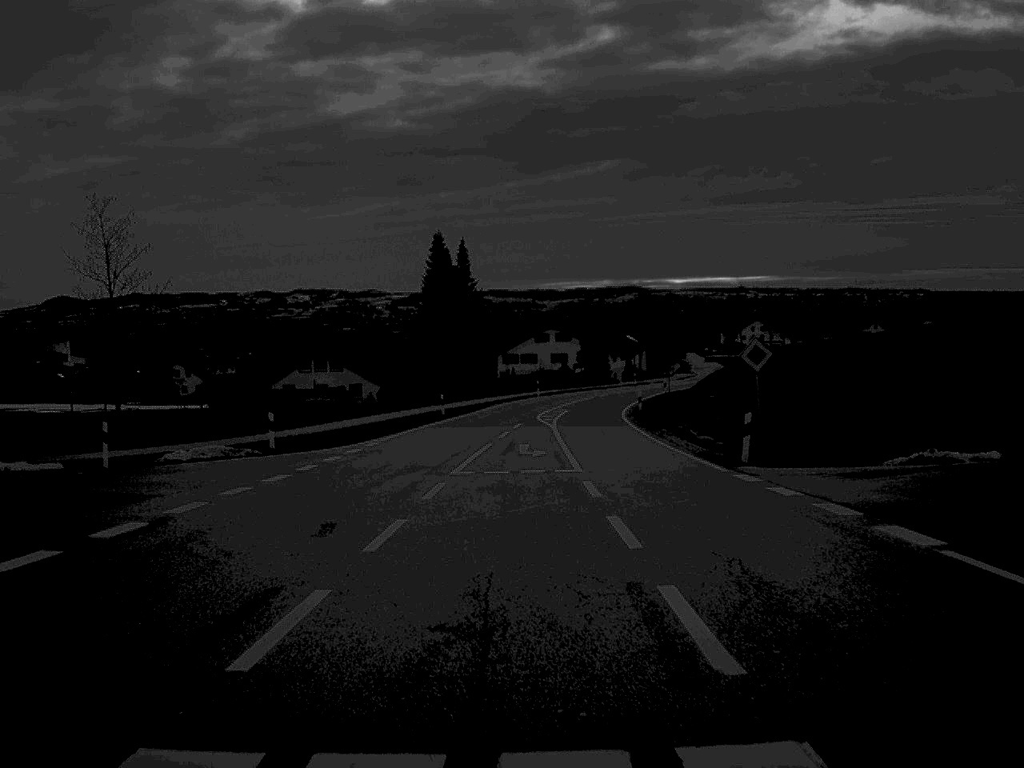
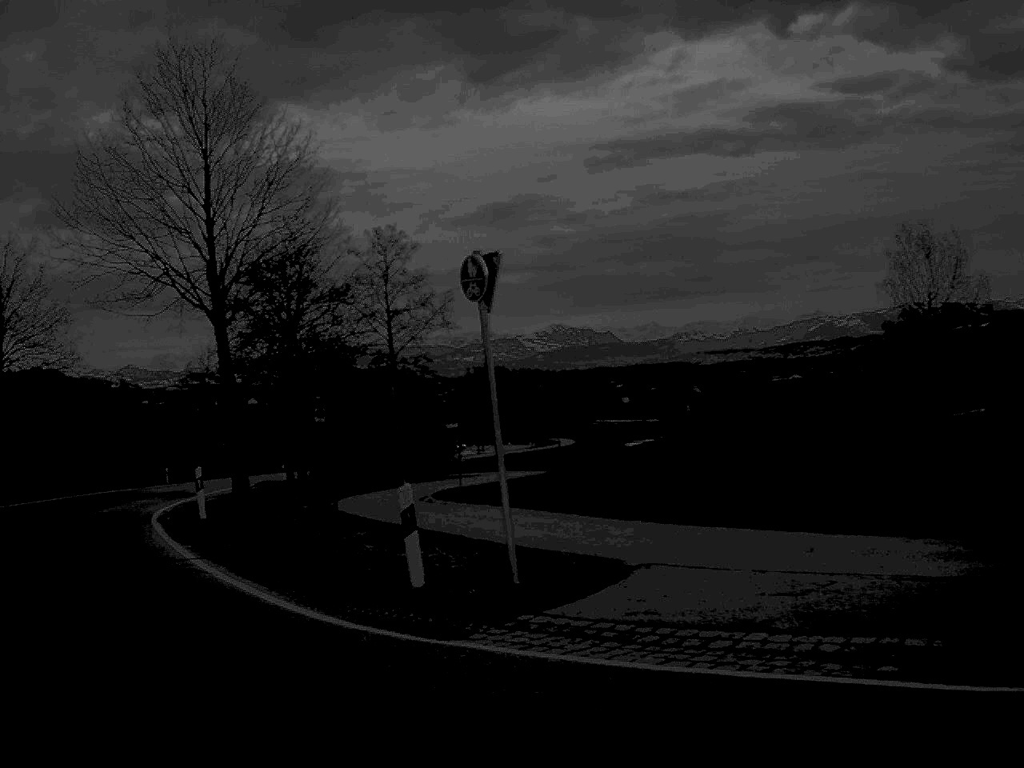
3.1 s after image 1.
(-7.7, +18.2) m; -60°
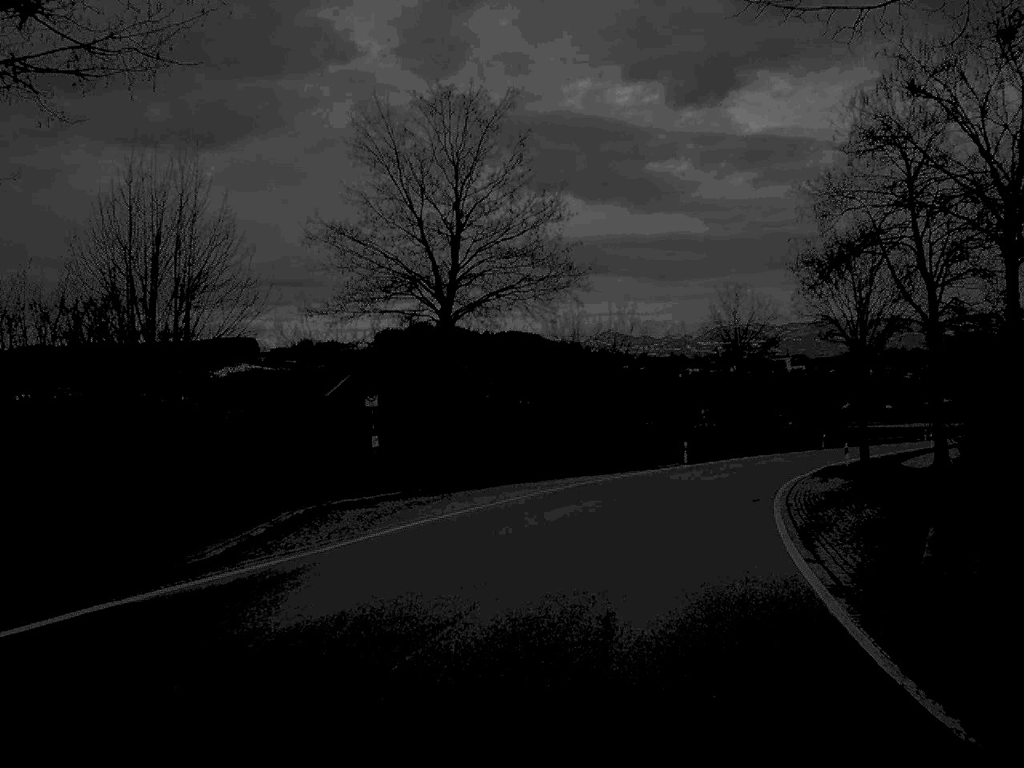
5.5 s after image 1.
(-6.7, +19.5) m; -20°
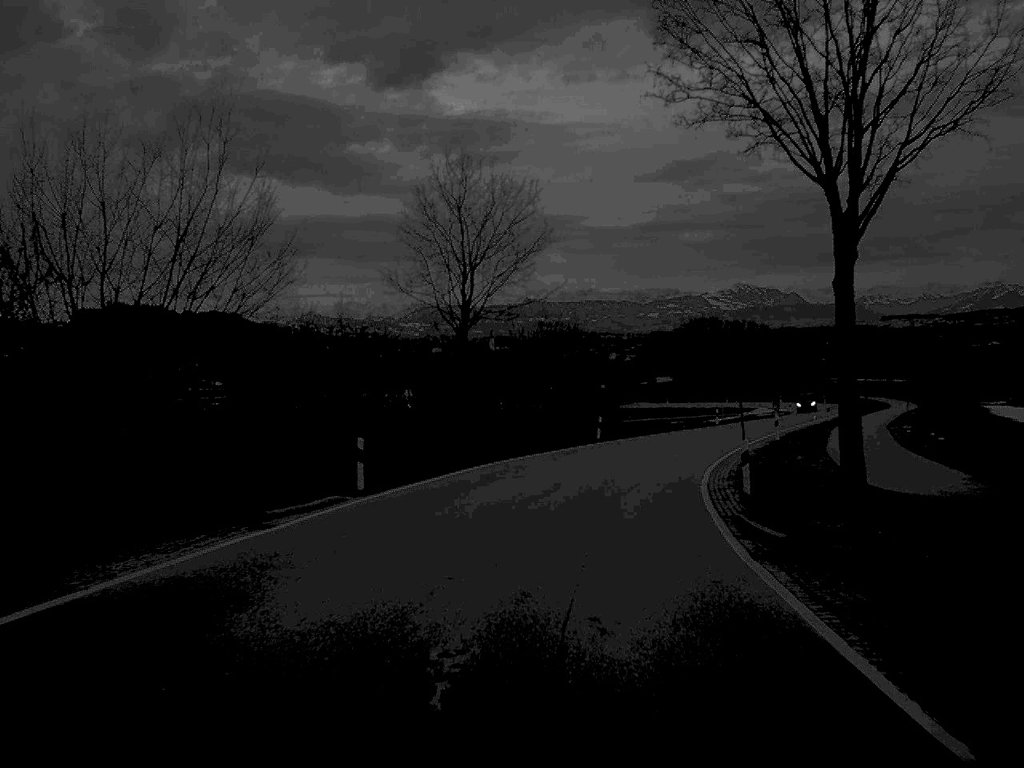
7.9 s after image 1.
(+4.2, +32.6) m; +13°
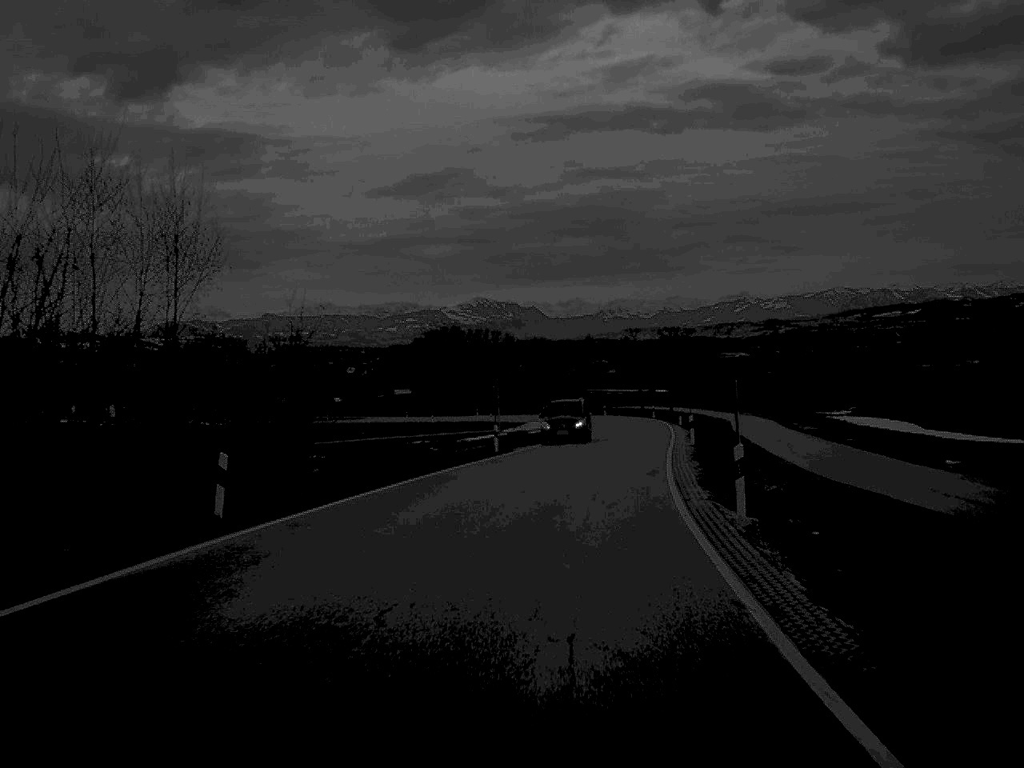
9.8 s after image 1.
(+3.5, +34.5) m; +12°
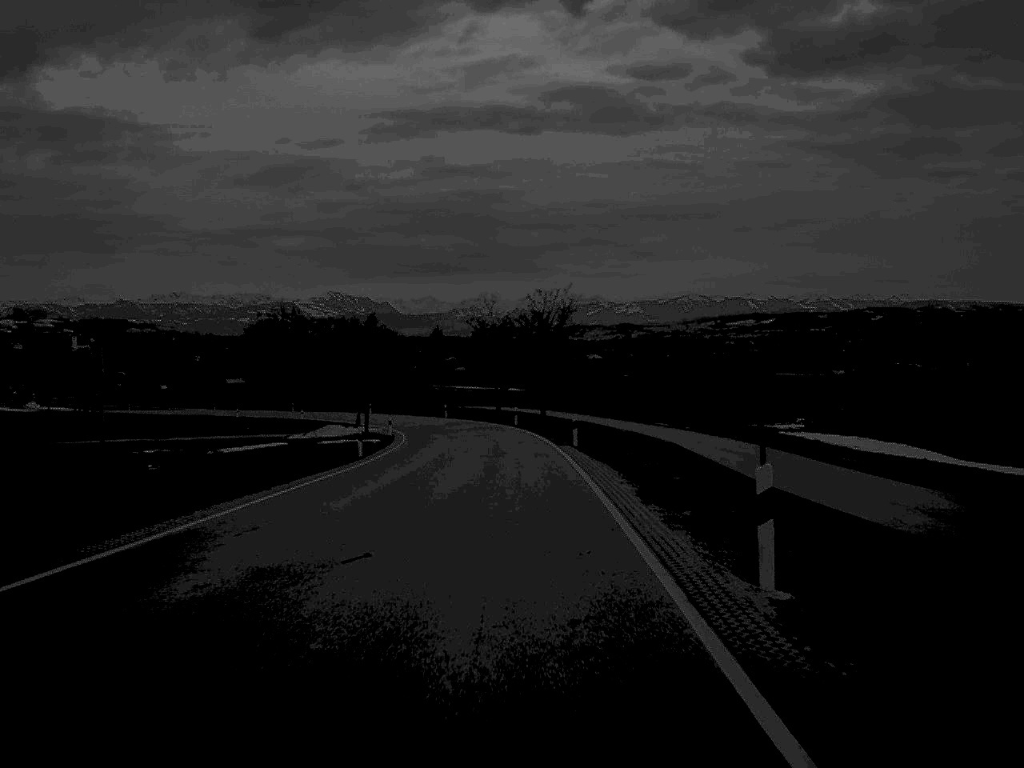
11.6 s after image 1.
(+2.7, +36.1) m; +7°
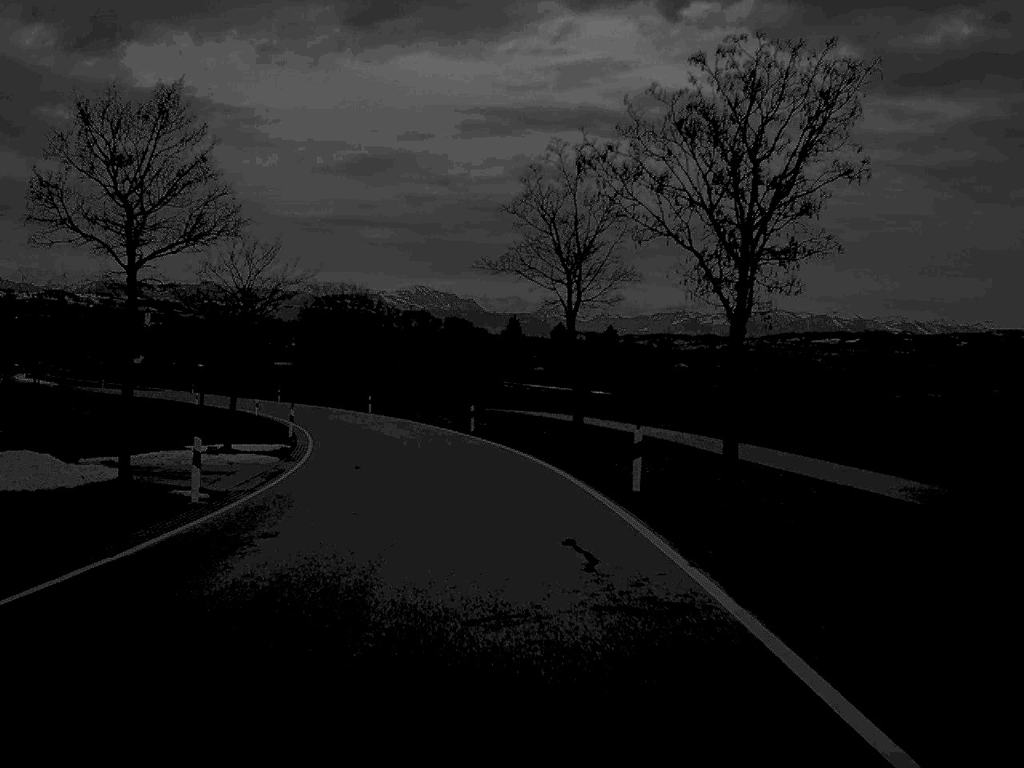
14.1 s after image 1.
(-1.0, +50.6) m; -4°
